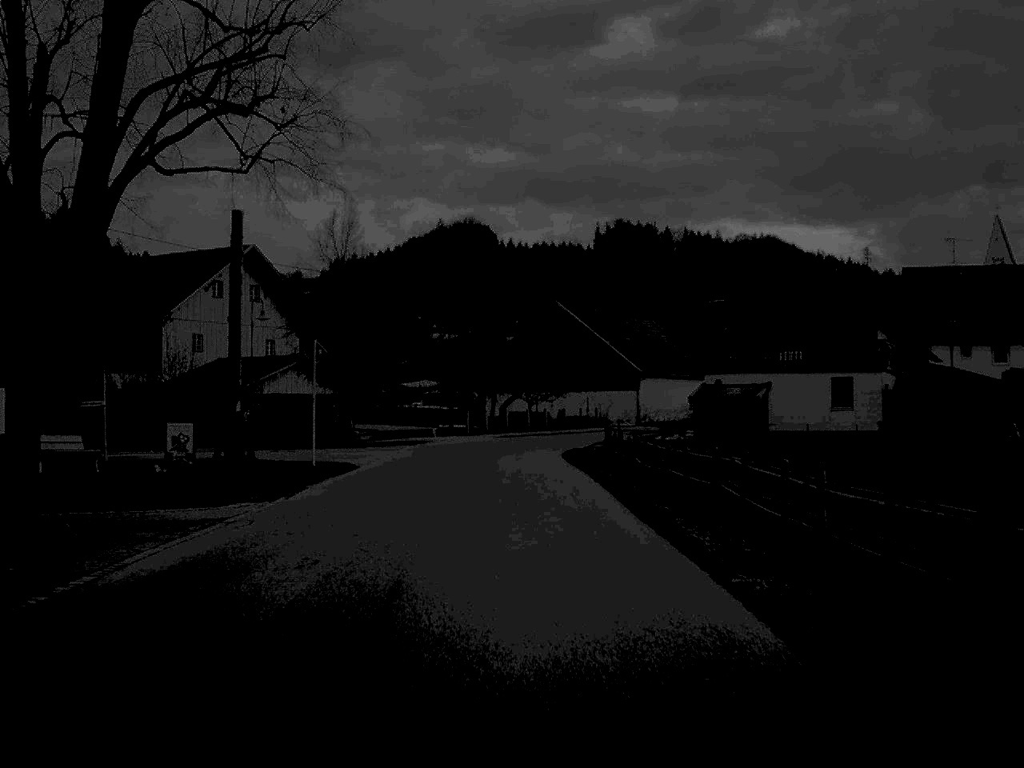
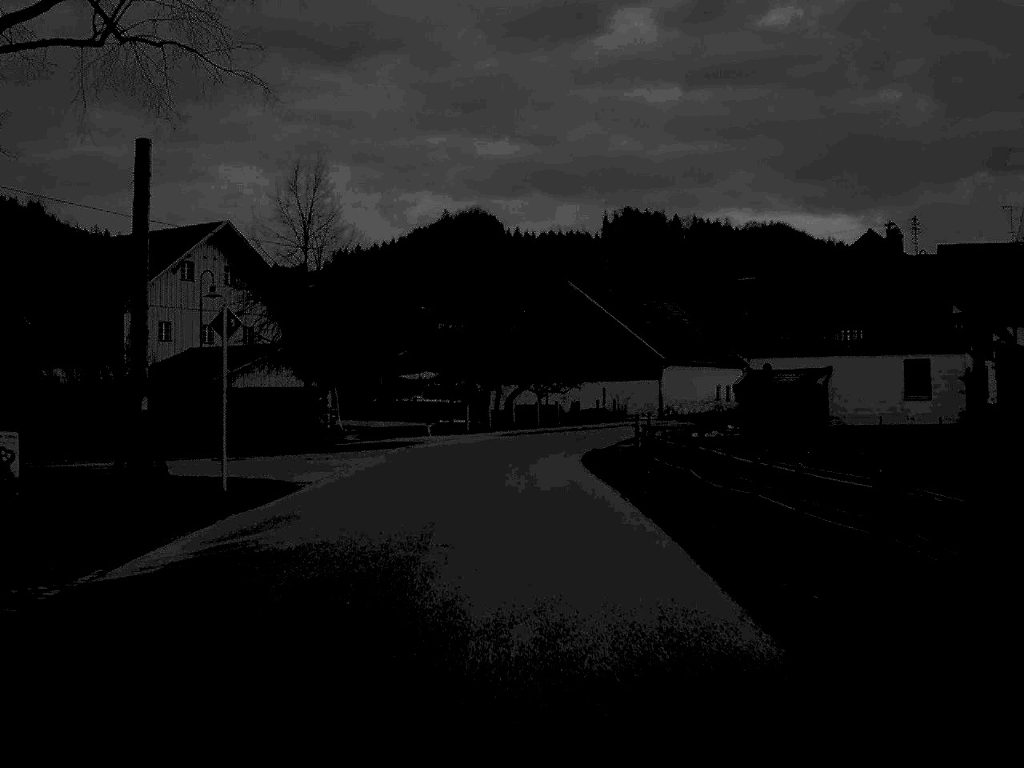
(0.0, +9.8) m; 0°
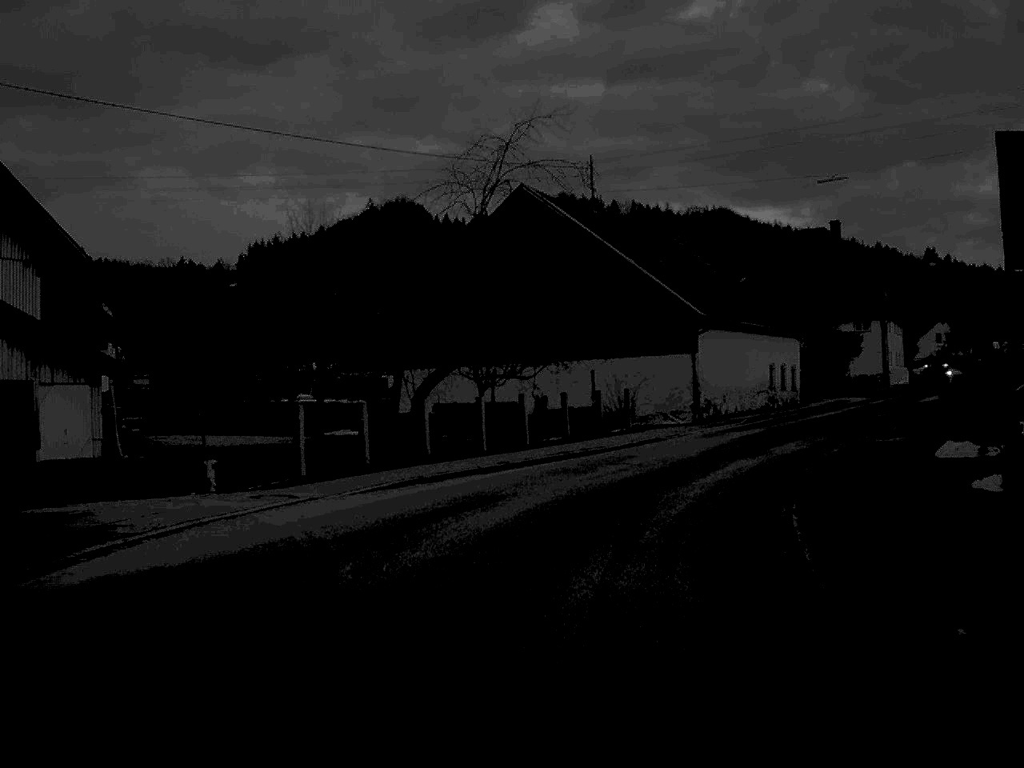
(+0.1, +36.0) m; +3°
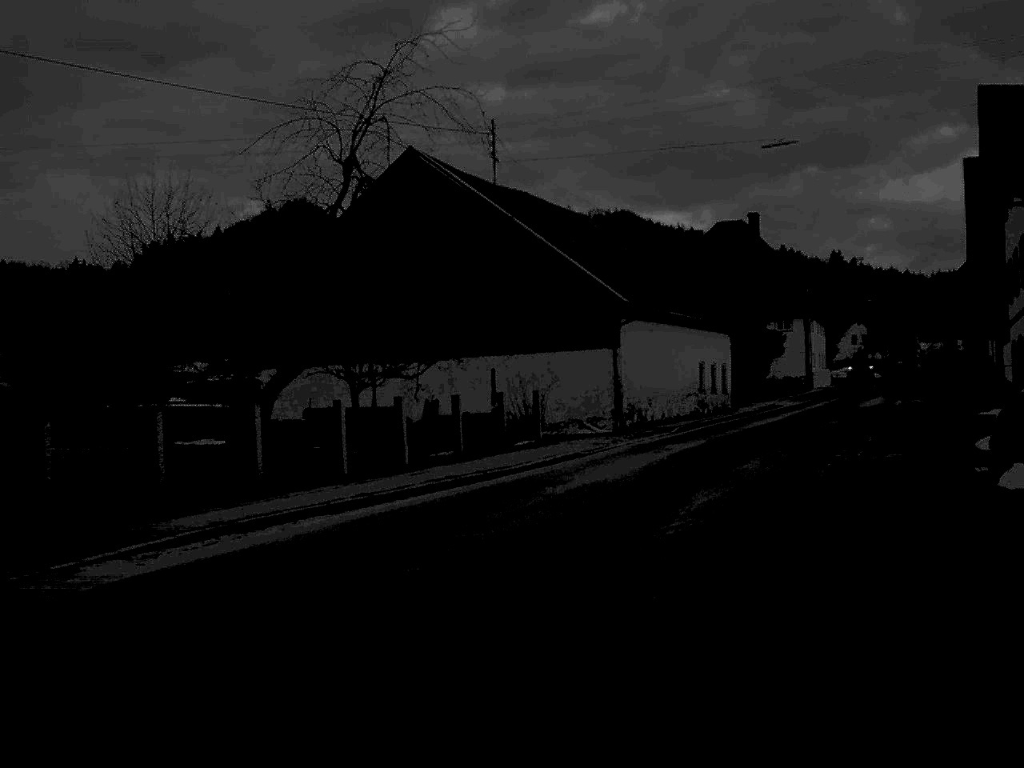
(+0.3, +7.9) m; +5°
